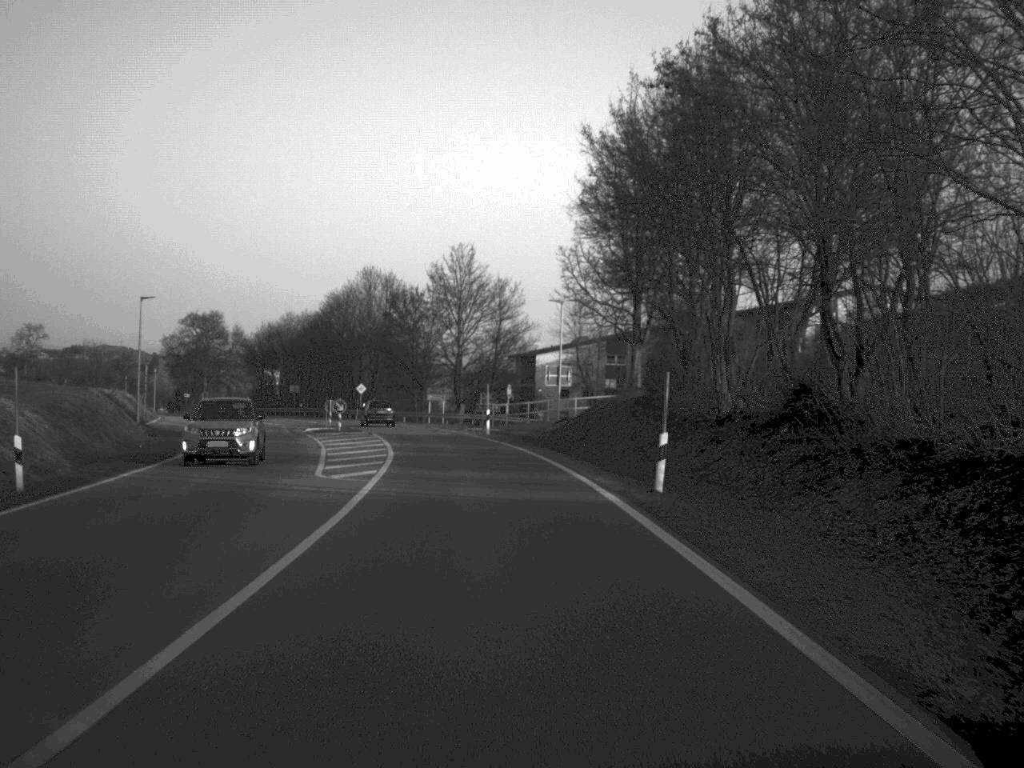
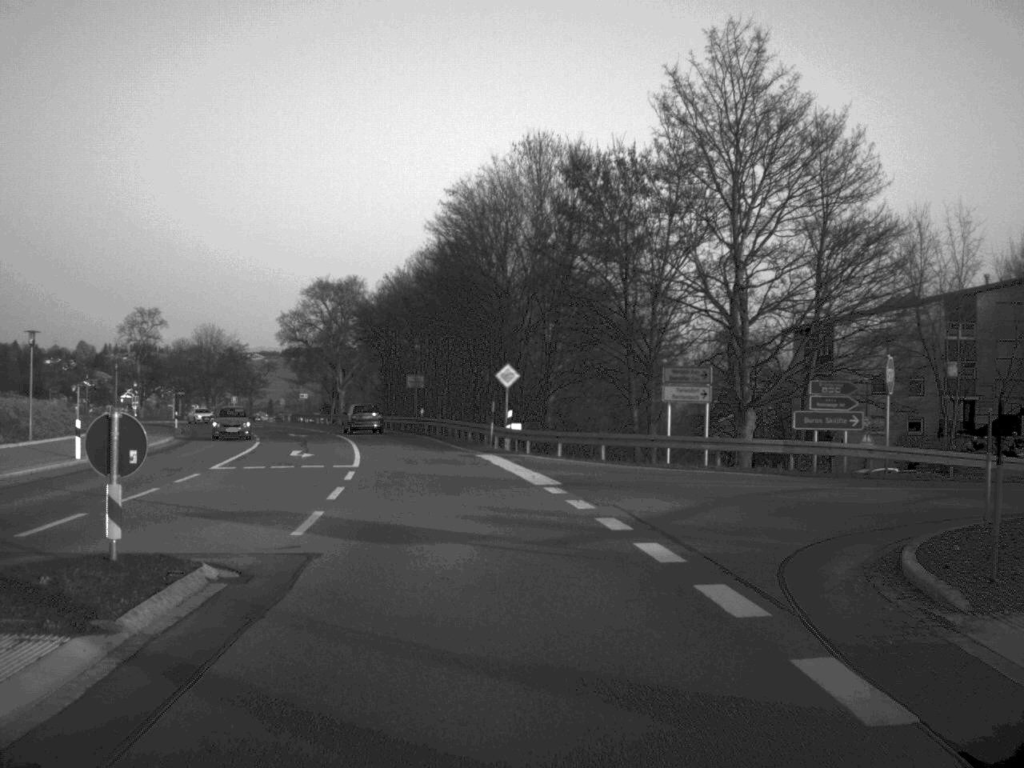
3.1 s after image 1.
(-4.2, +55.1) m; -10°
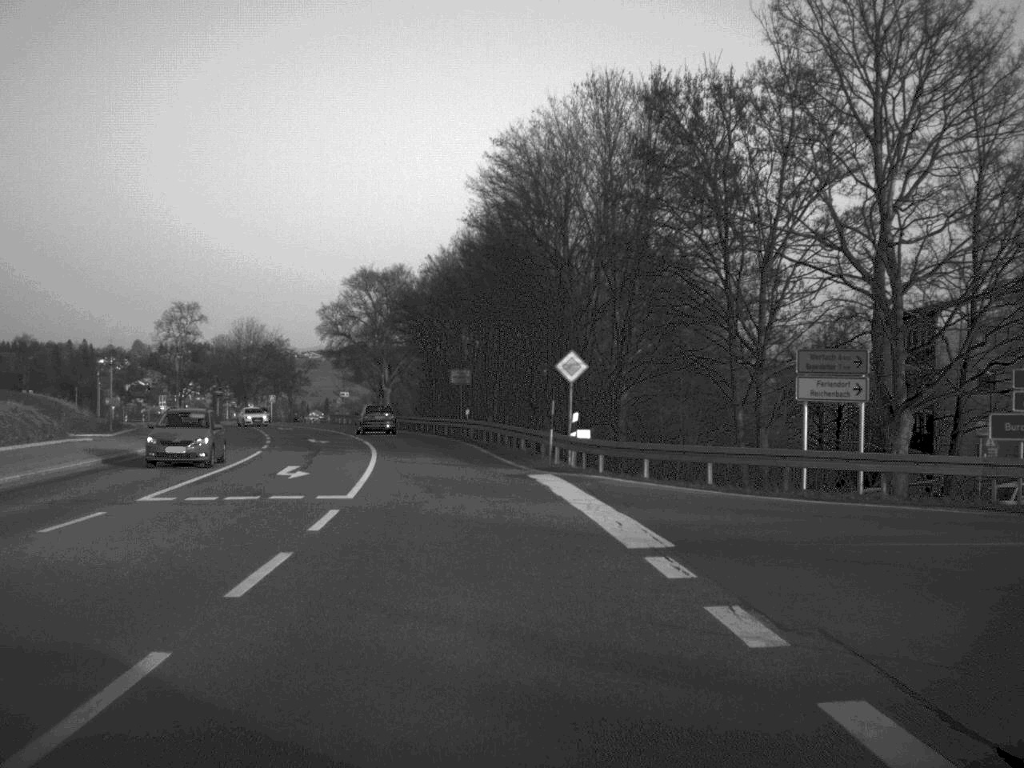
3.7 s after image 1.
(-0.2, +10.2) m; -3°
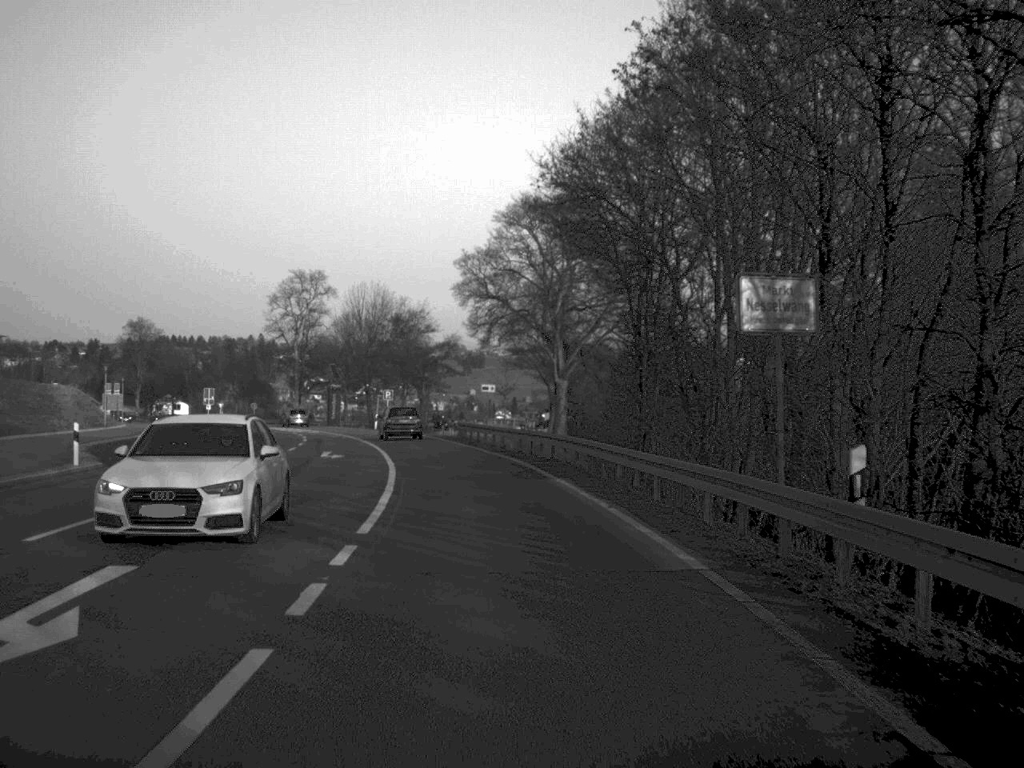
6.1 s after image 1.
(-3.3, +42.2) m; -8°
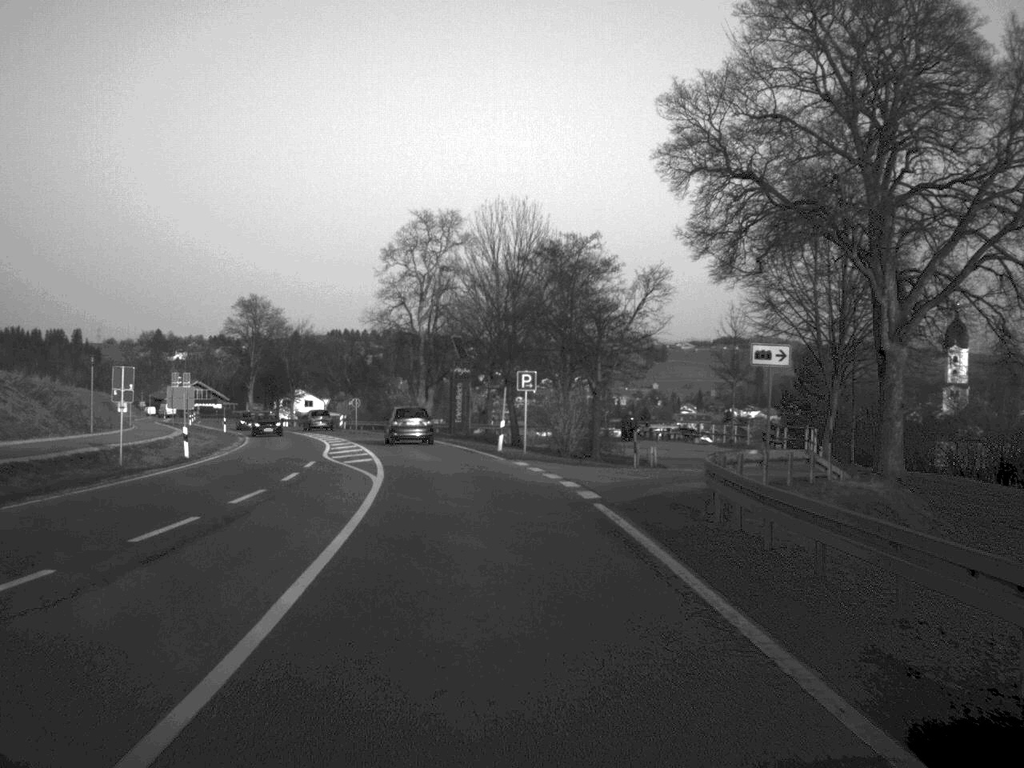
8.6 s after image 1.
(-2.9, +41.5) m; -8°
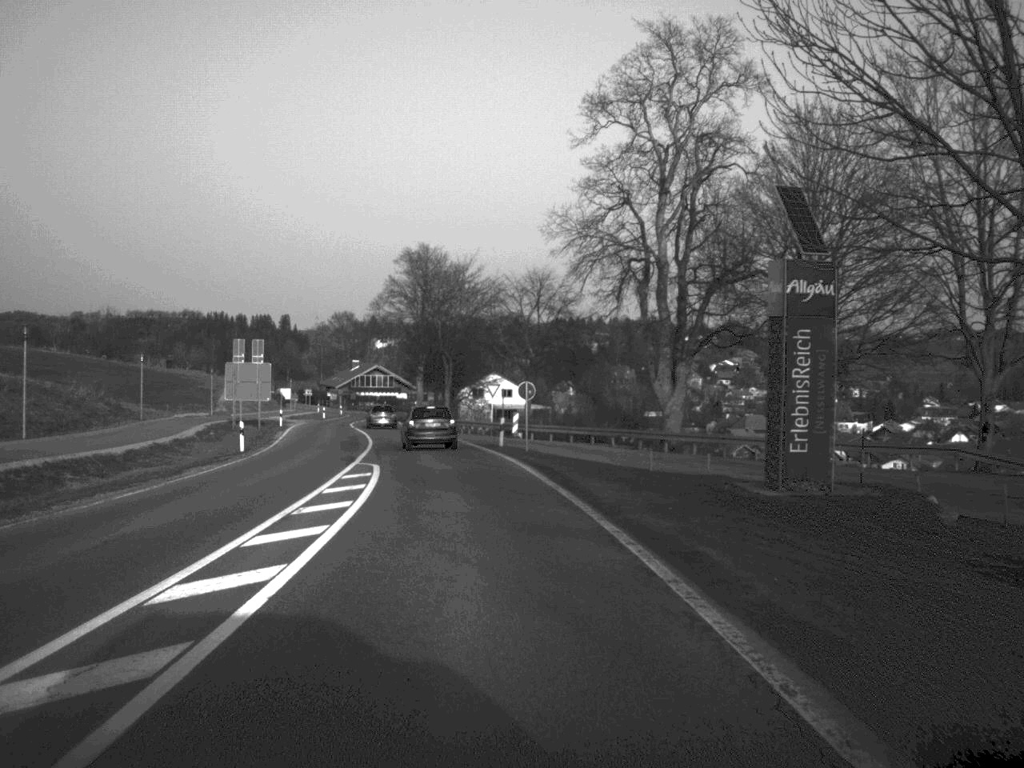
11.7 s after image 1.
(-4.3, +48.7) m; -10°
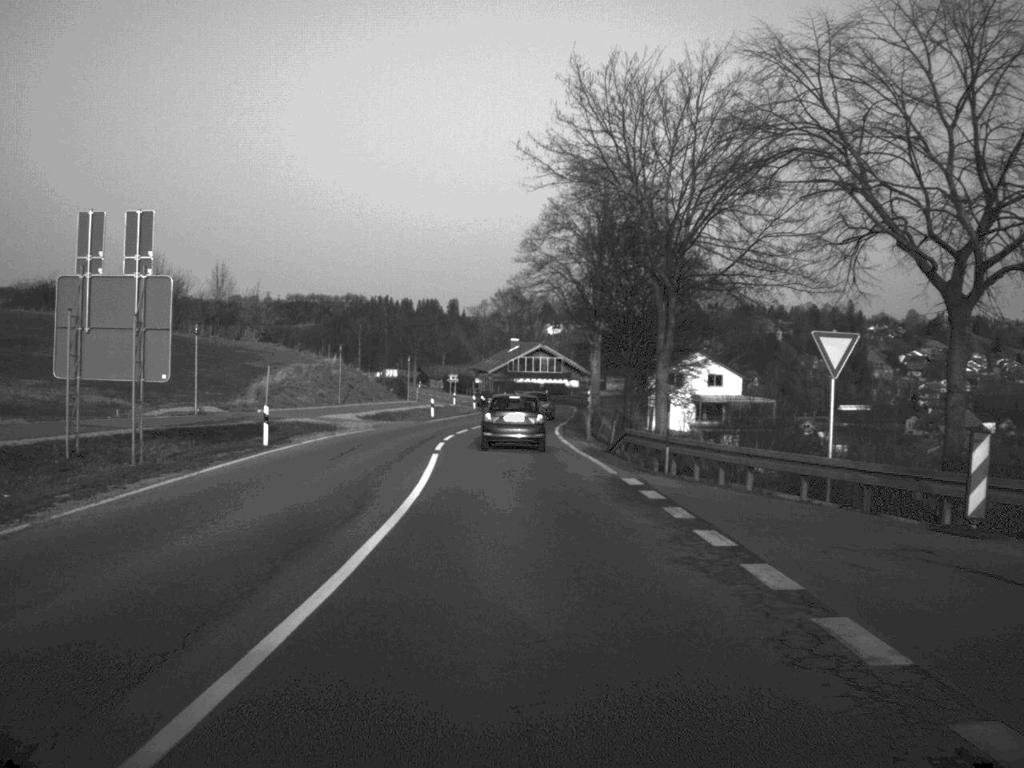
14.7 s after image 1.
(-3.5, +45.4) m; -8°
